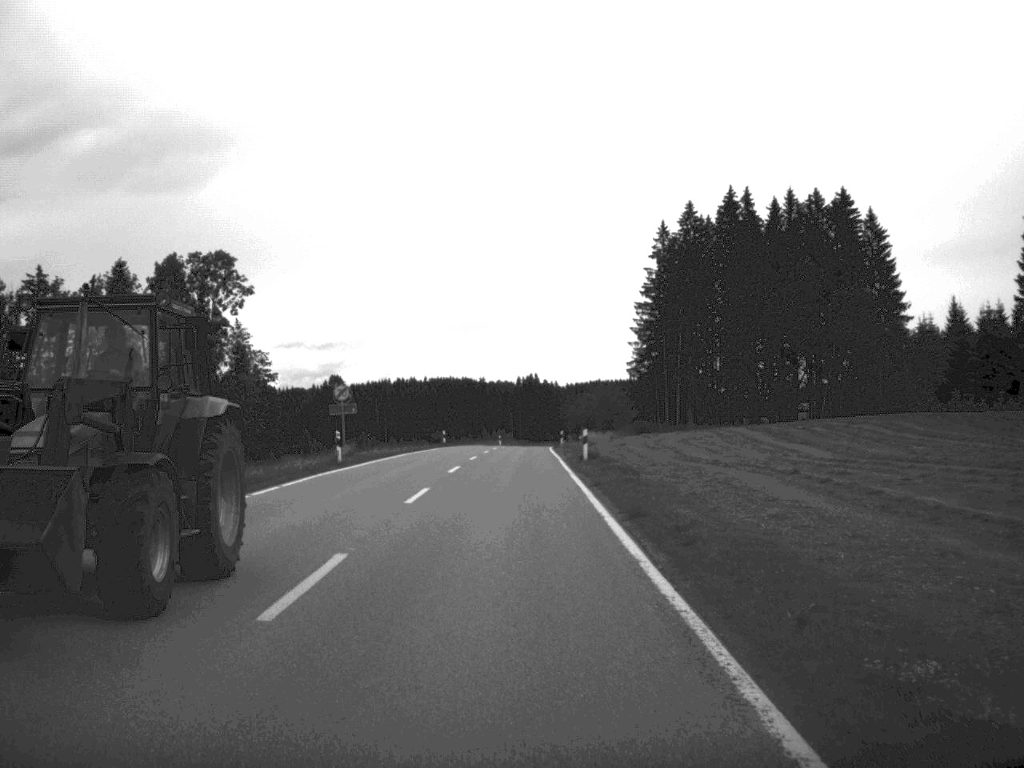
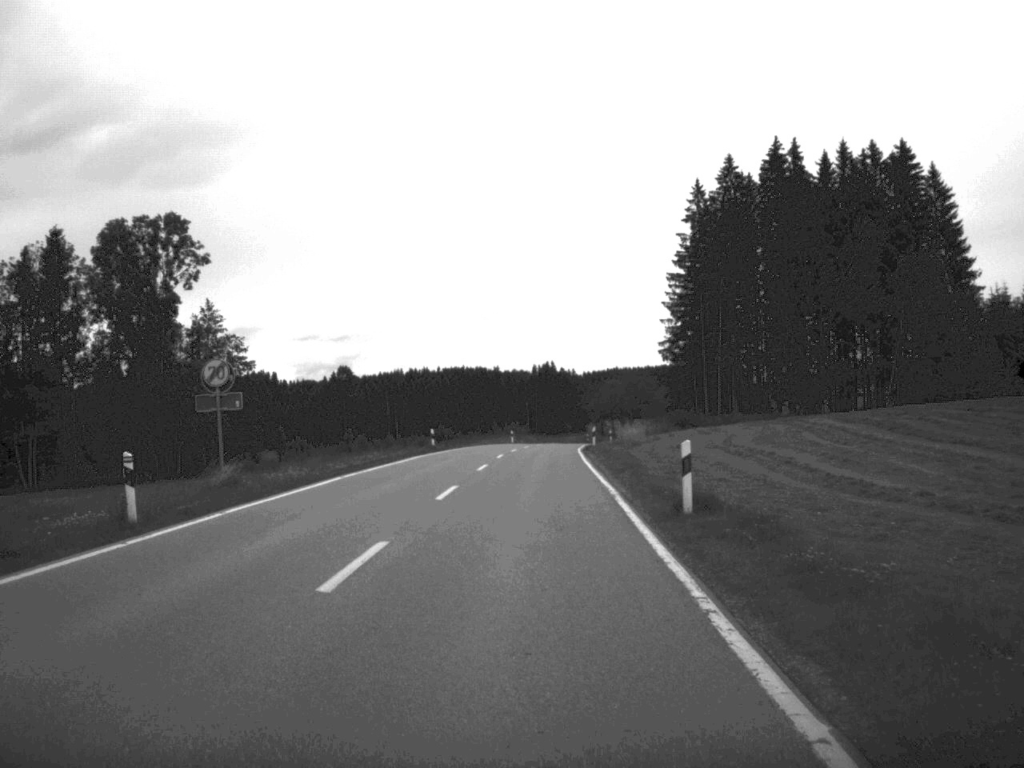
(-0.2, +22.2) m; -1°
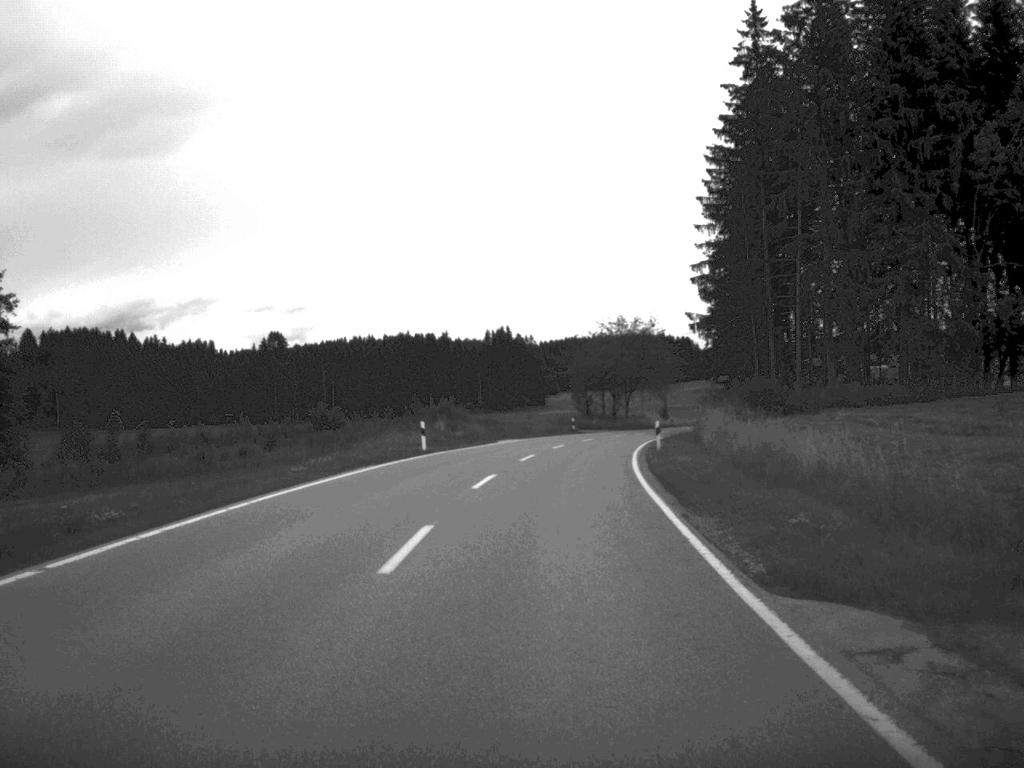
(+0.6, +57.7) m; +2°
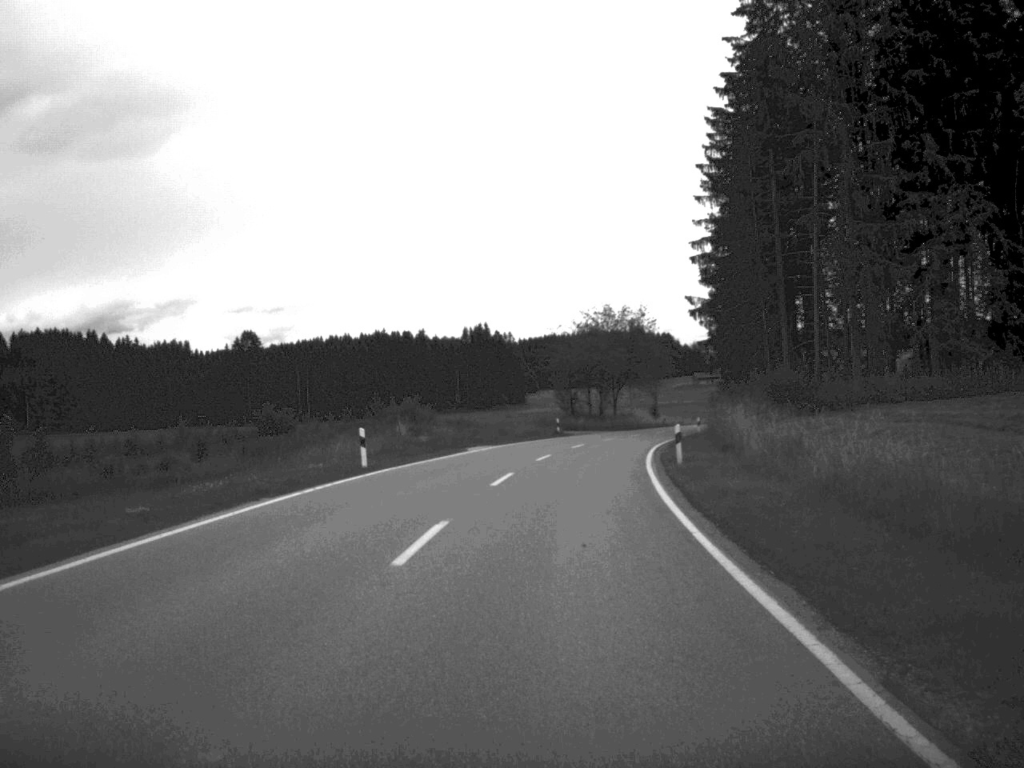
(+0.1, +10.7) m; +1°
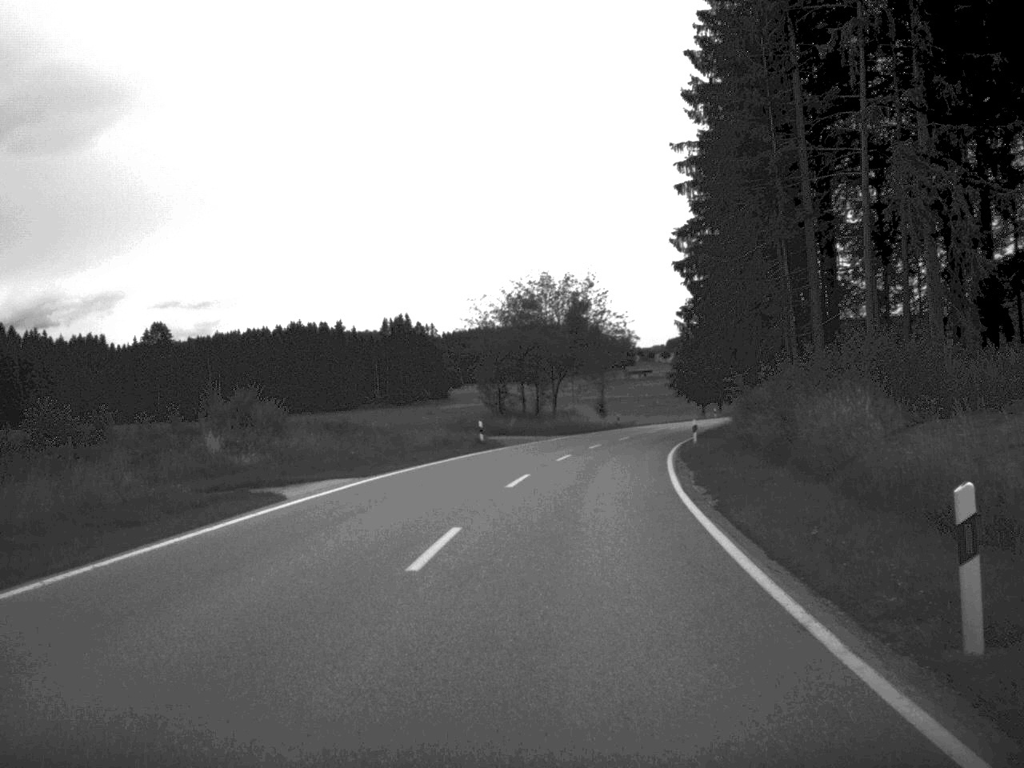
(+0.6, +23.8) m; +3°
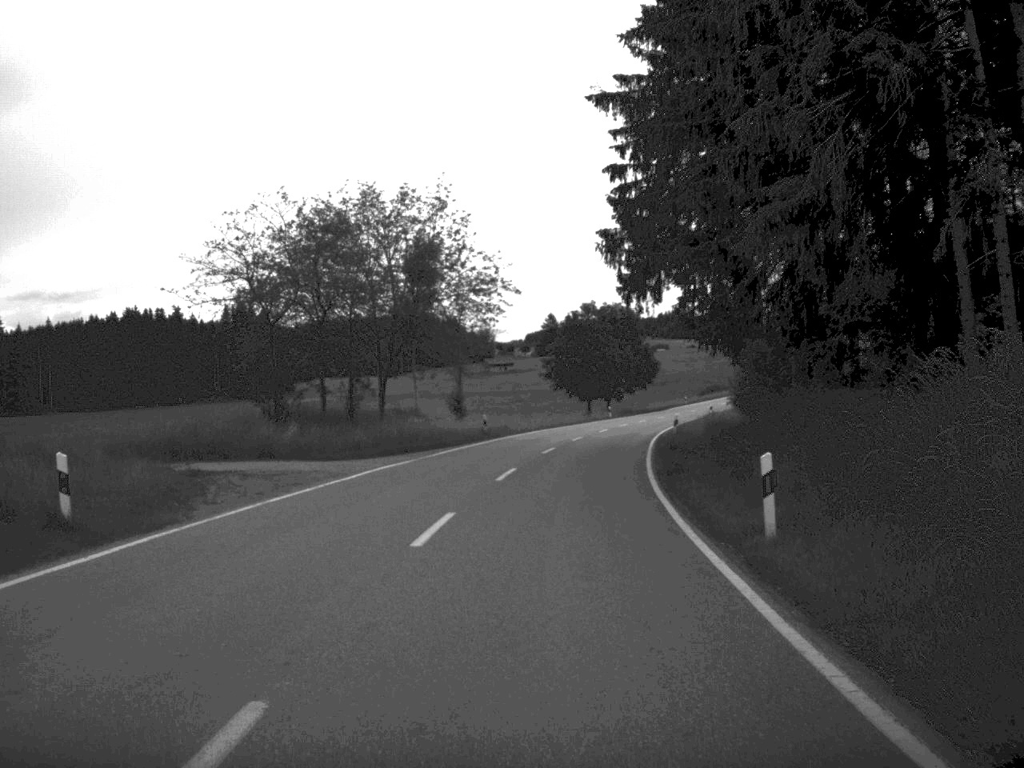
(+1.8, +32.5) m; +6°
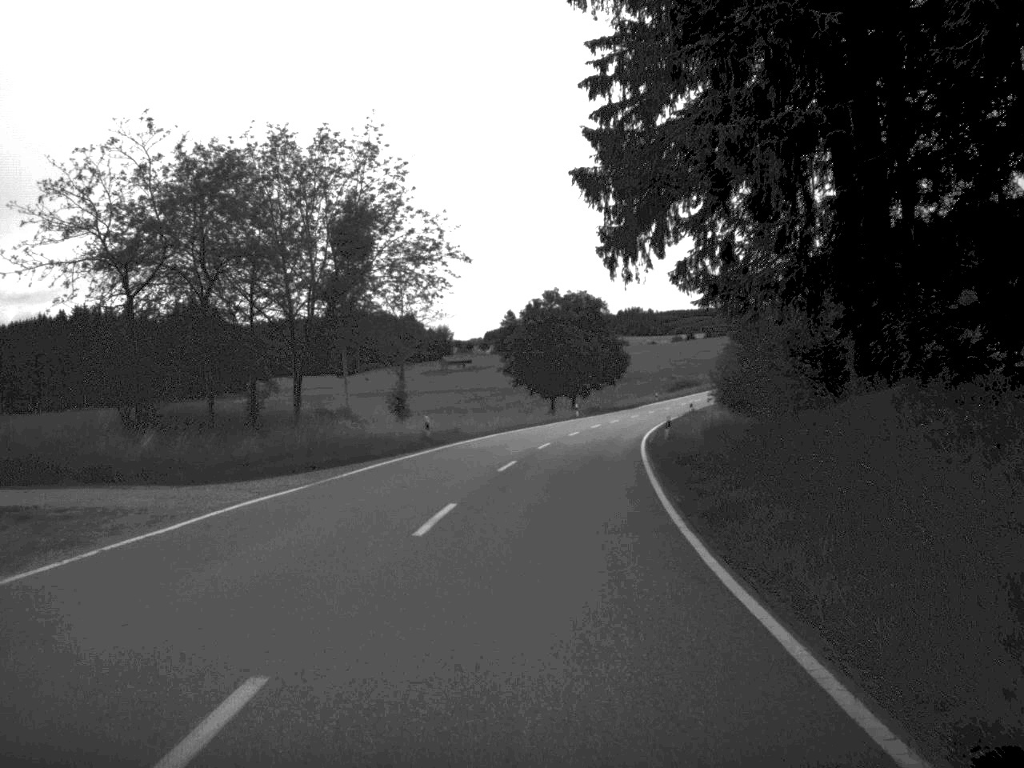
(+0.2, +11.0) m; +2°
